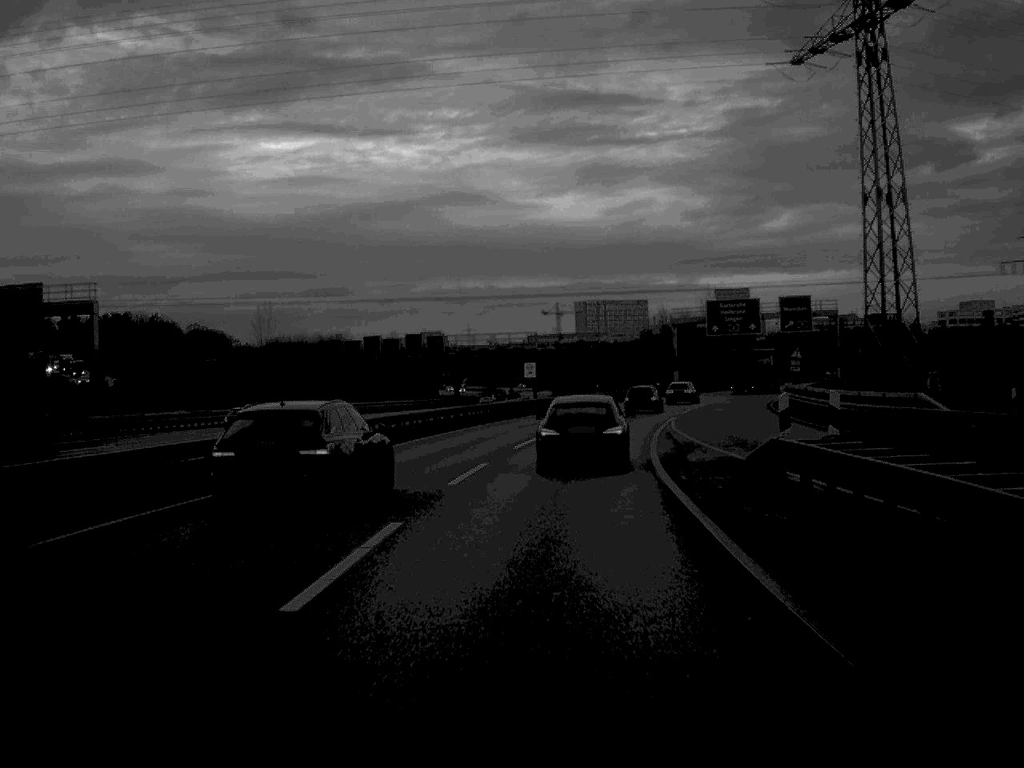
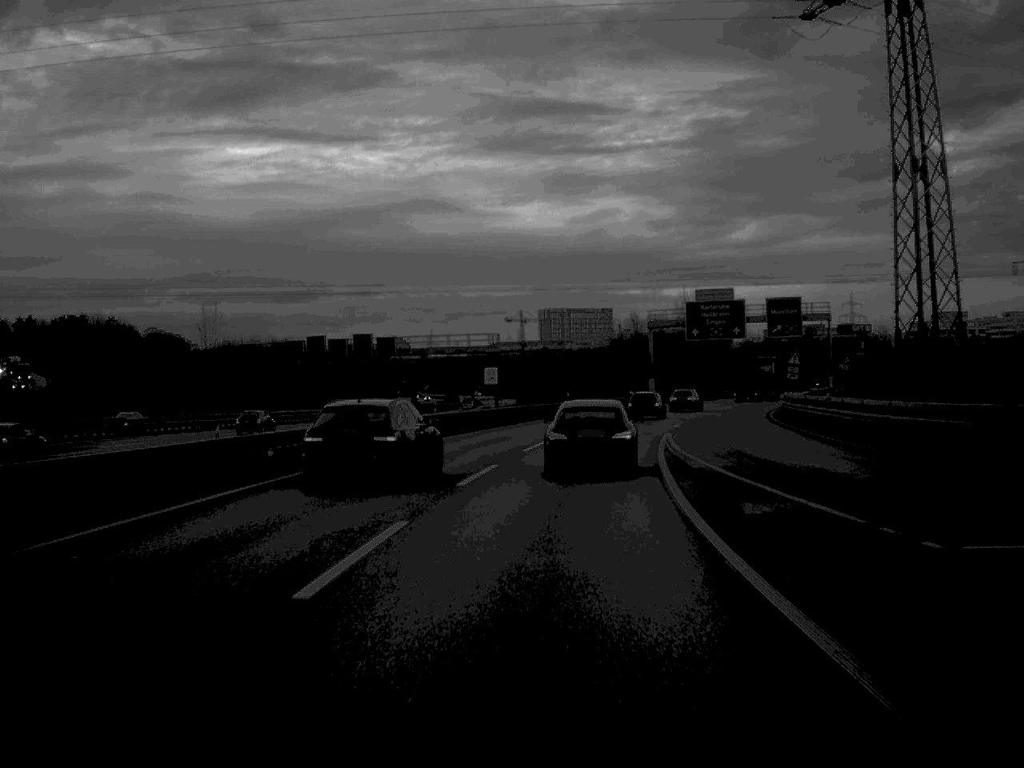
(+0.2, +11.4) m; +2°
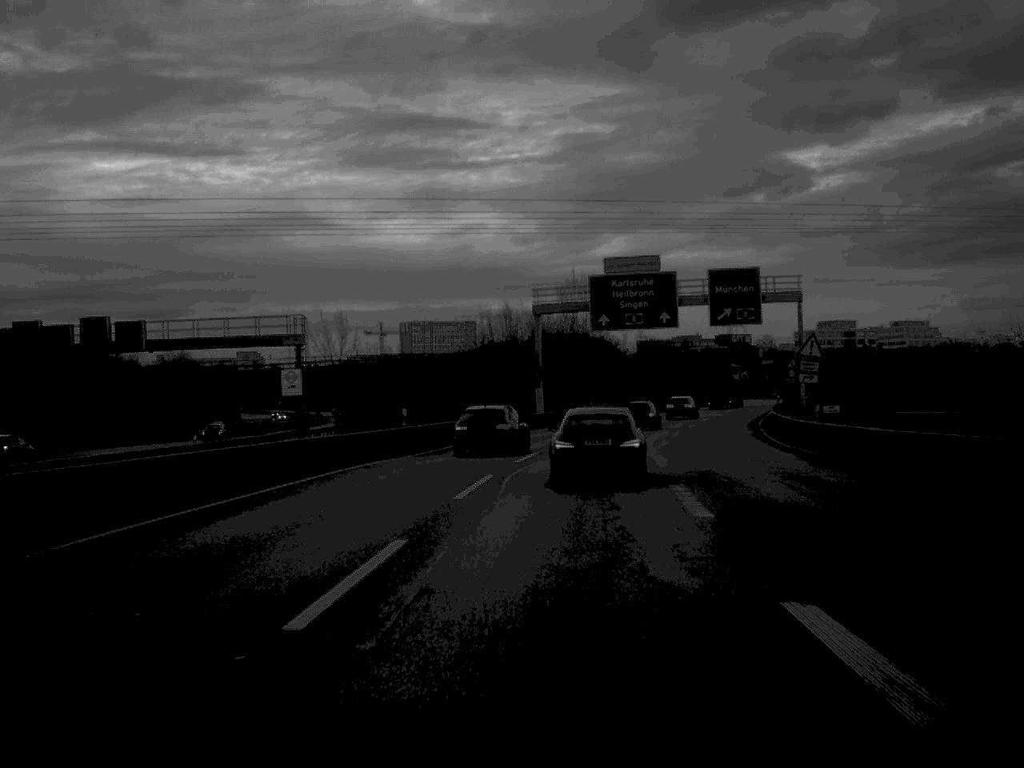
(+1.9, +36.4) m; +6°
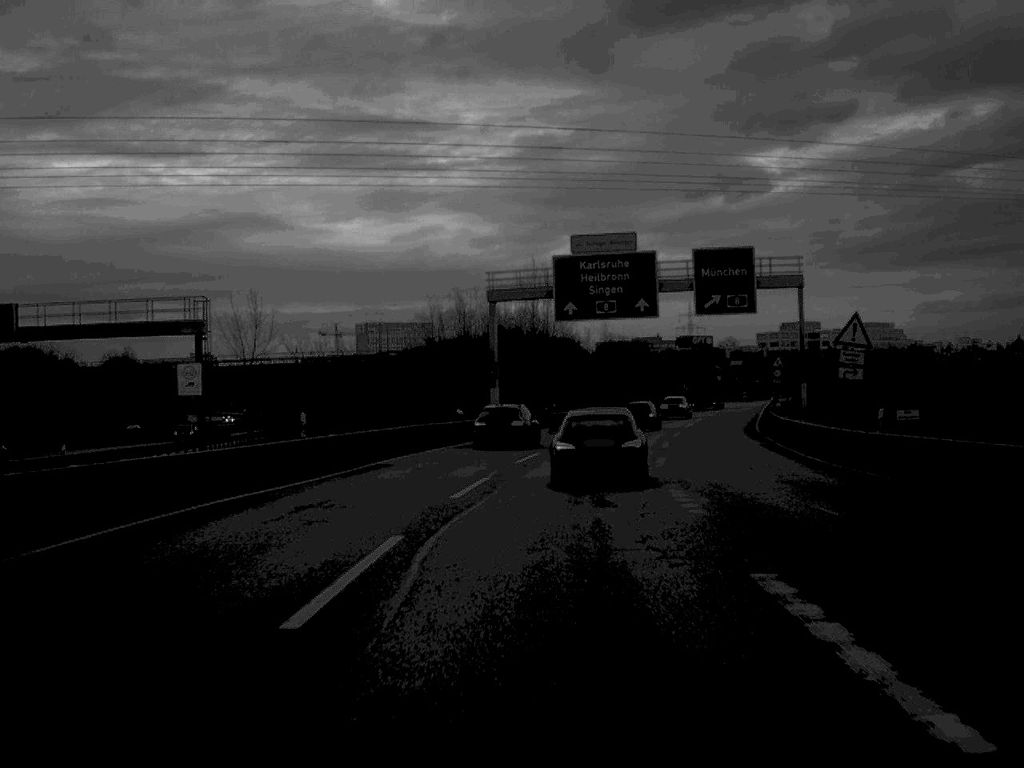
(+0.2, +11.7) m; +2°
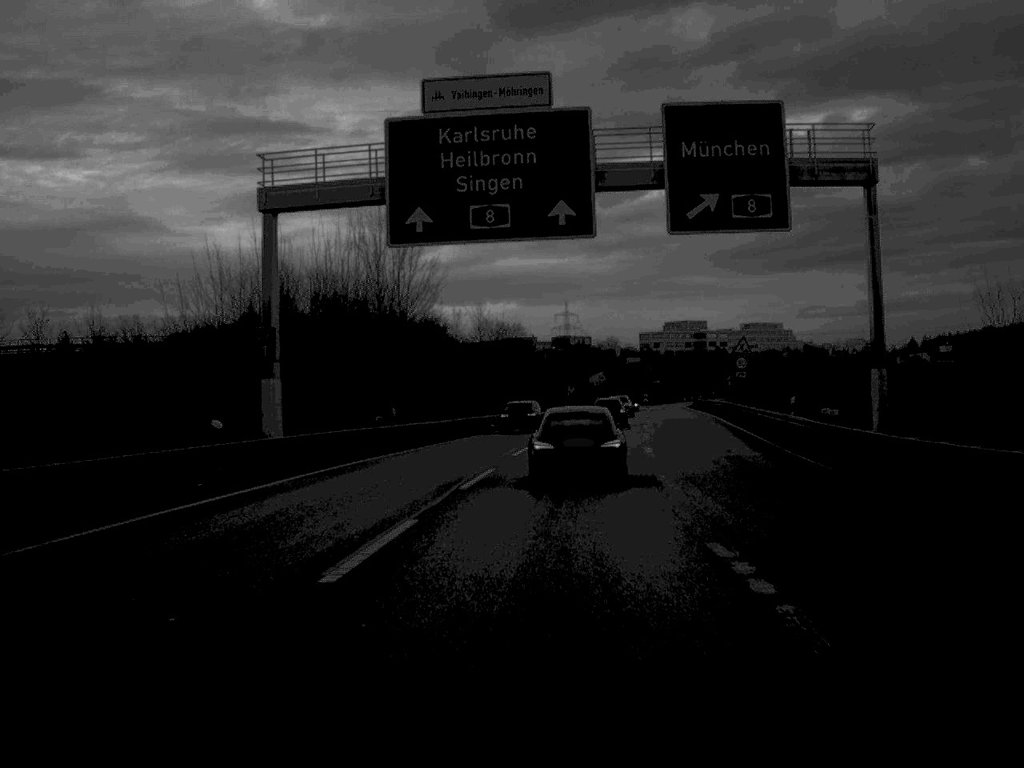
(+1.7, +33.3) m; +6°
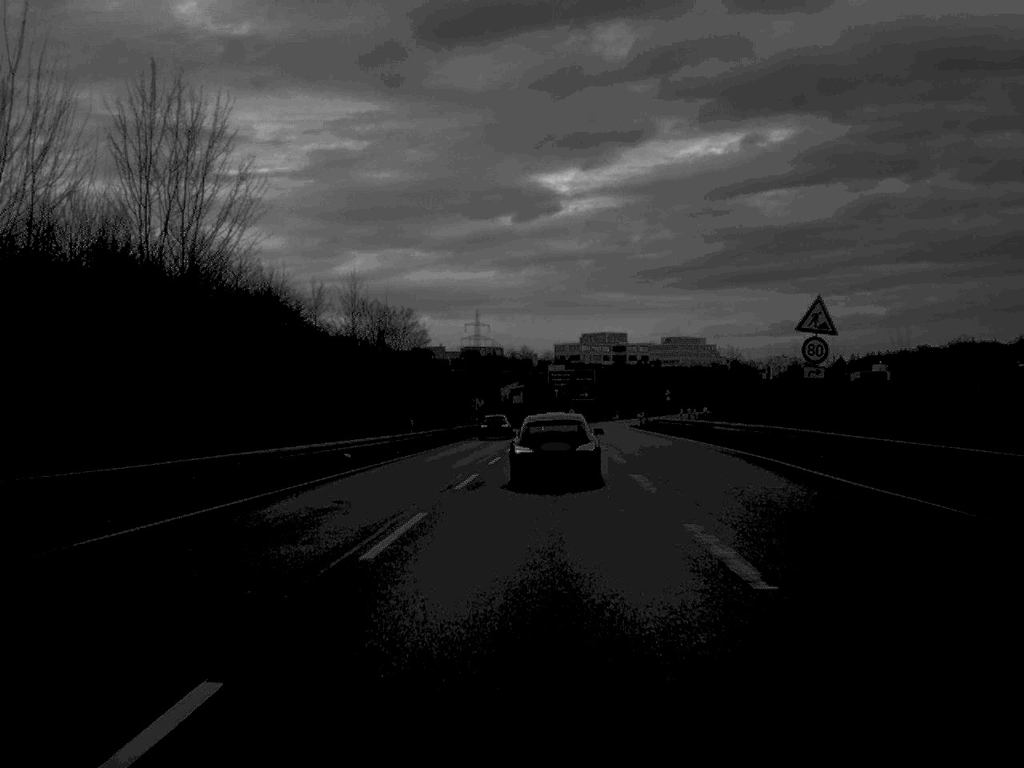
(+1.2, +33.0) m; +4°
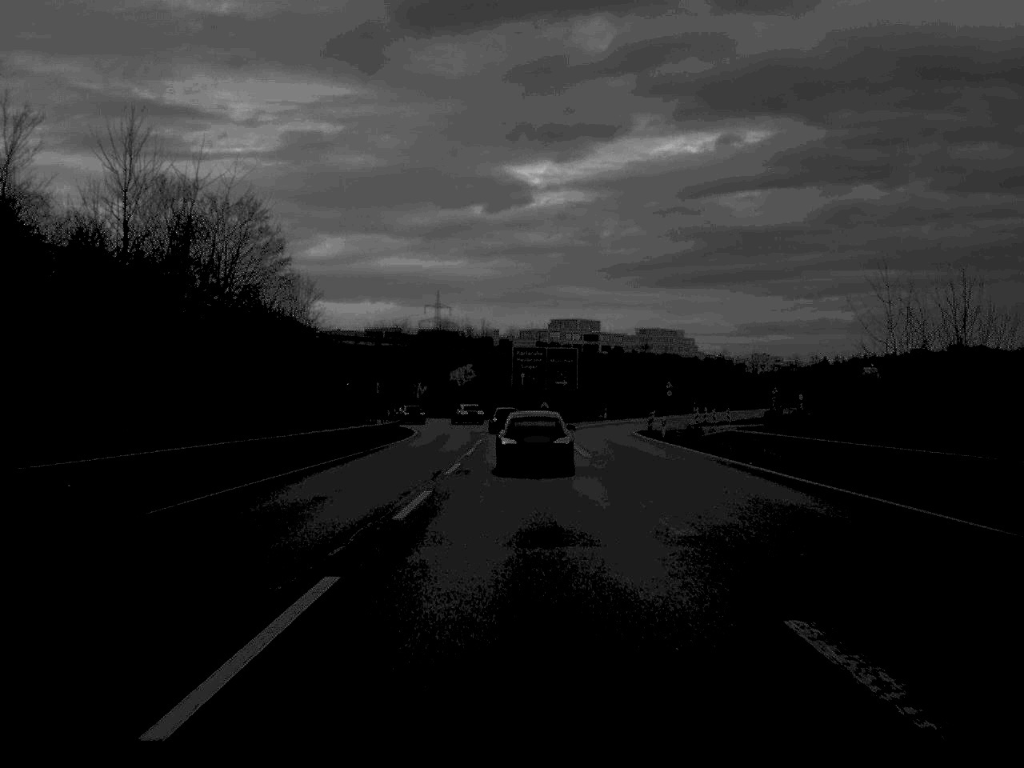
(+0.8, +43.0) m; +2°
